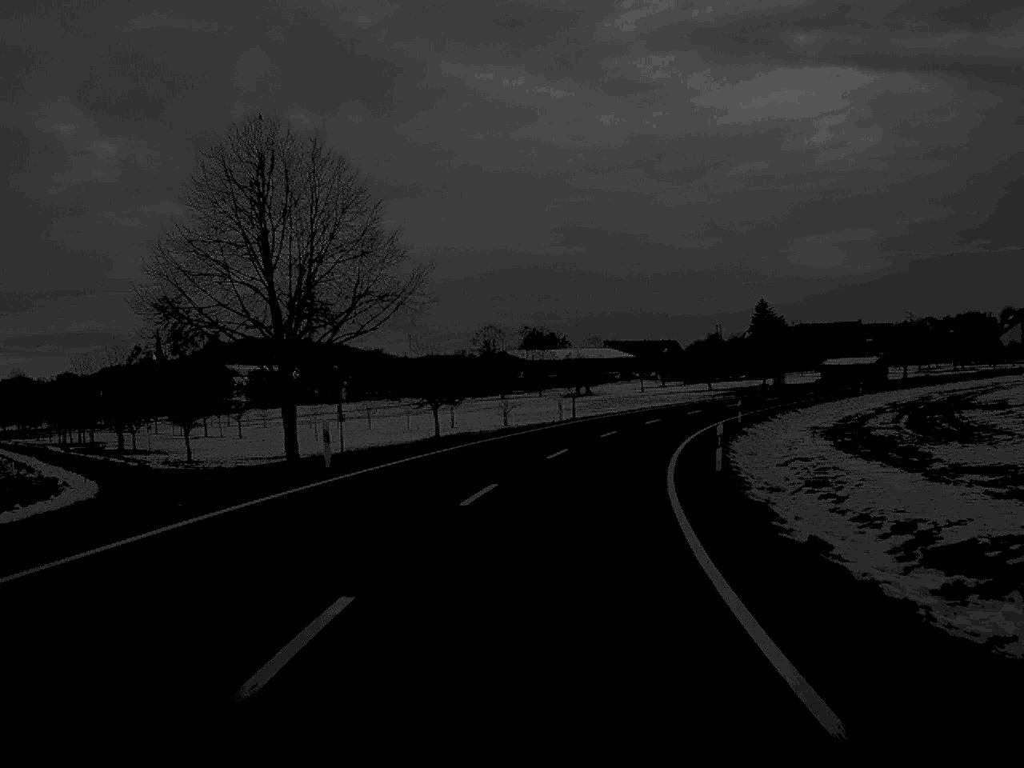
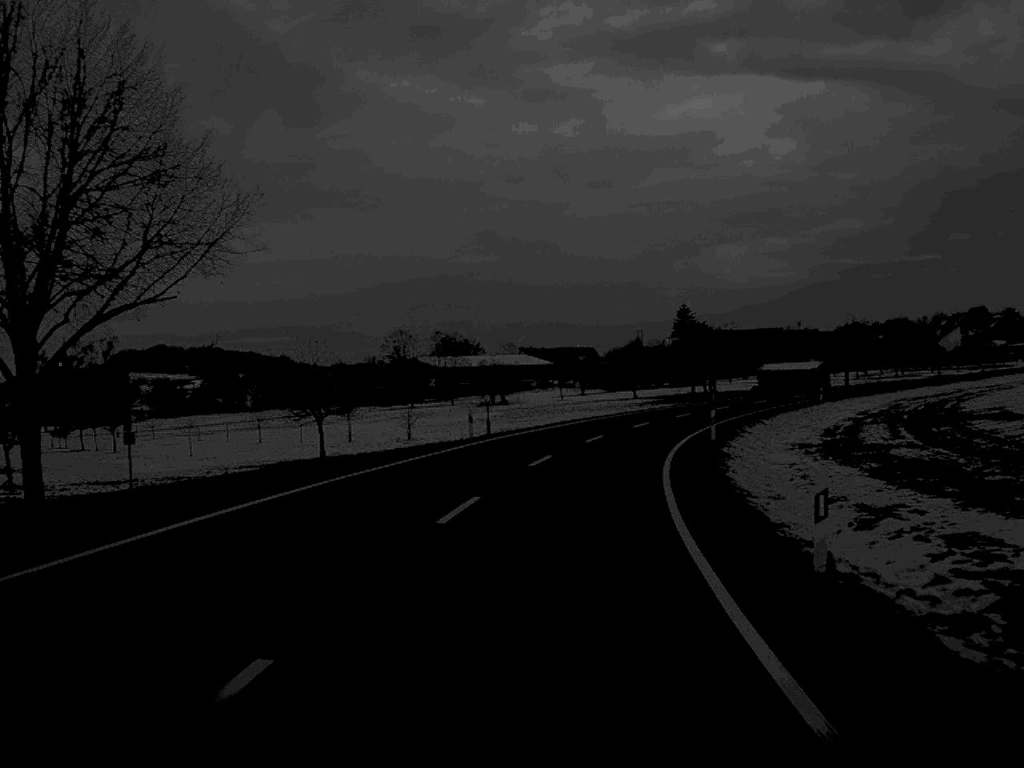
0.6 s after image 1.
(+0.5, +14.1) m; +4°
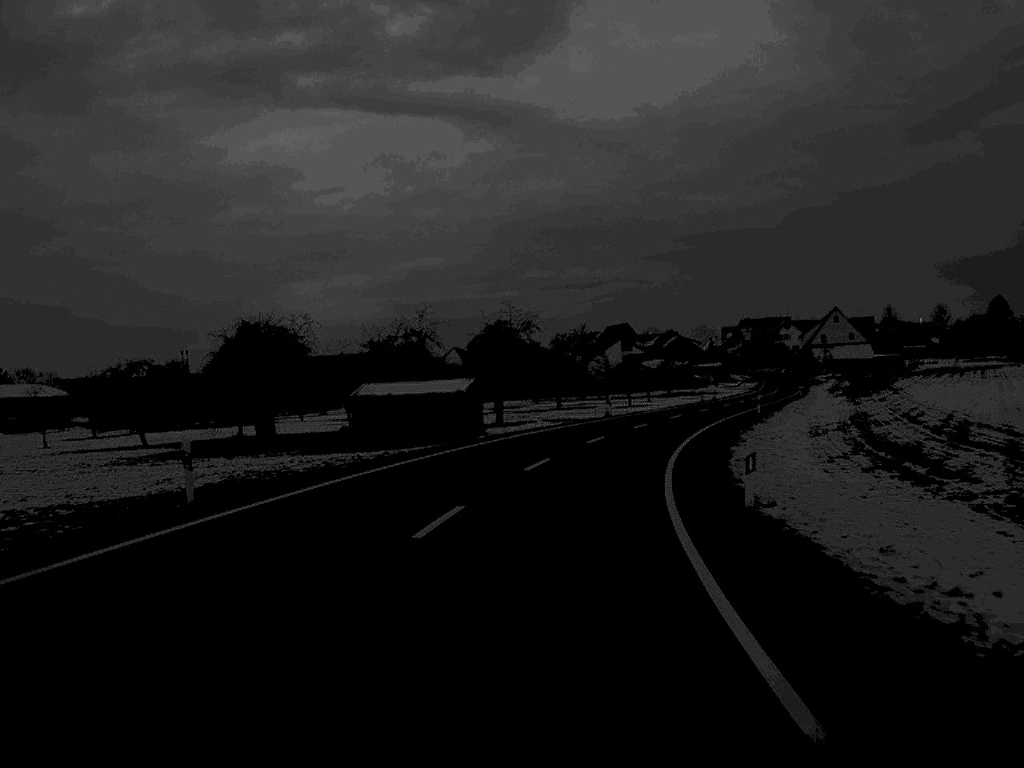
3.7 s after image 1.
(+11.7, +71.4) m; +19°
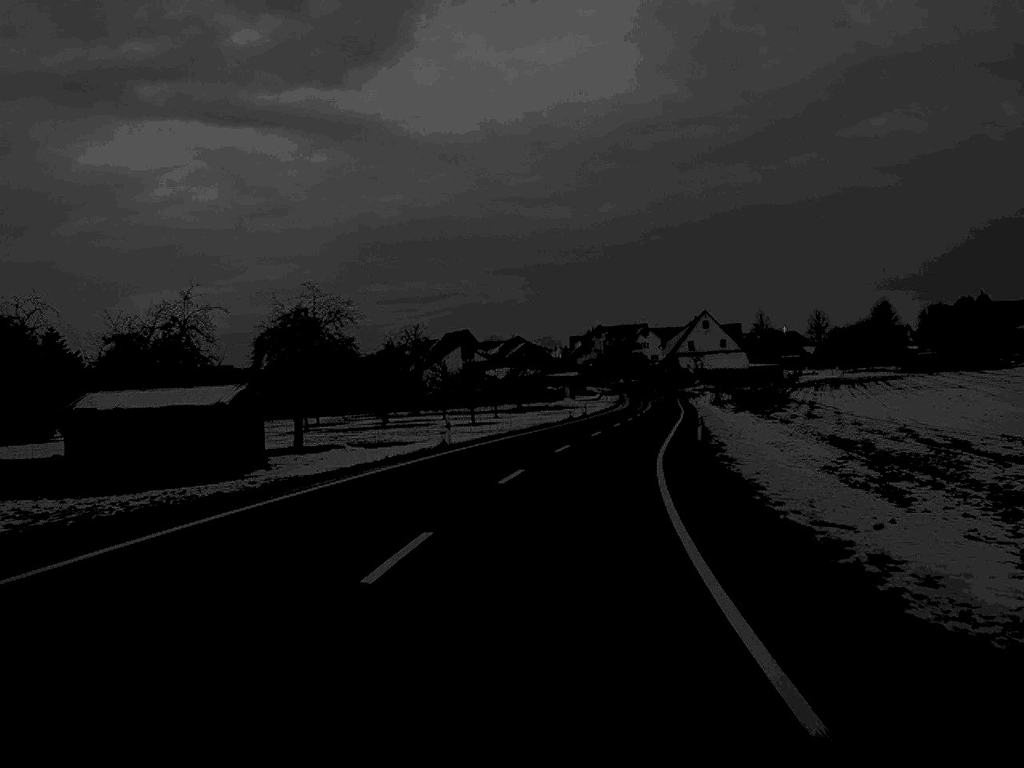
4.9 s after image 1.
(+1.7, +27.0) m; +7°
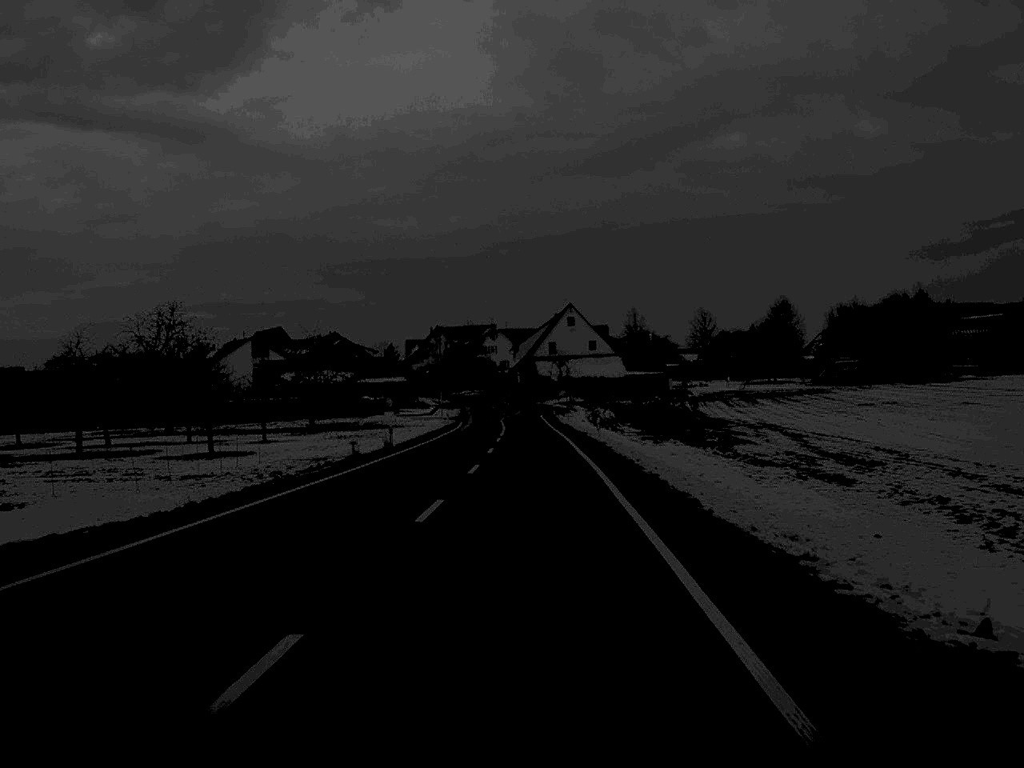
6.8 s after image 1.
(+3.2, +41.3) m; +7°
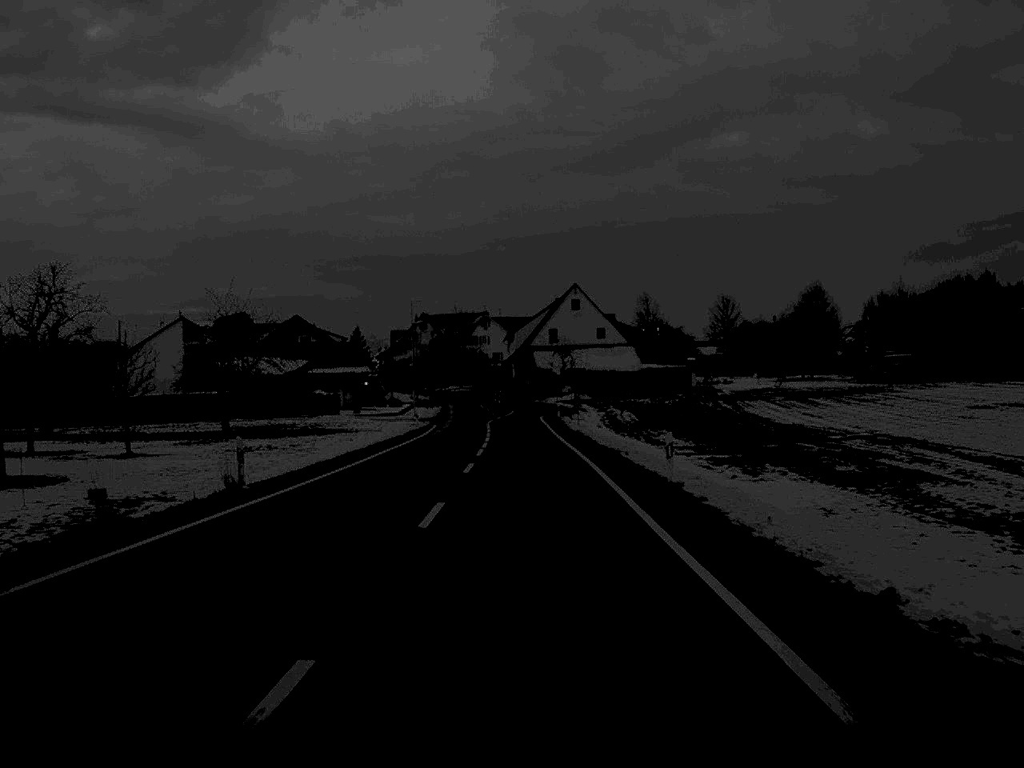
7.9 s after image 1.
(+0.1, +24.7) m; 0°
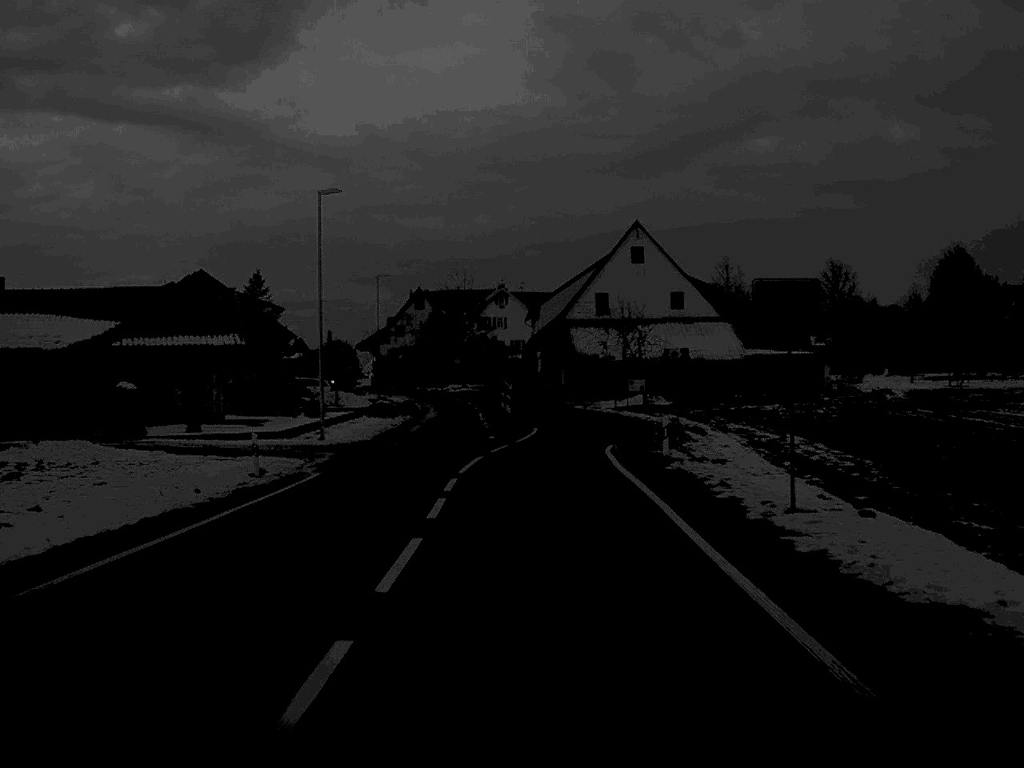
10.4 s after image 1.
(-0.4, +49.5) m; -1°
